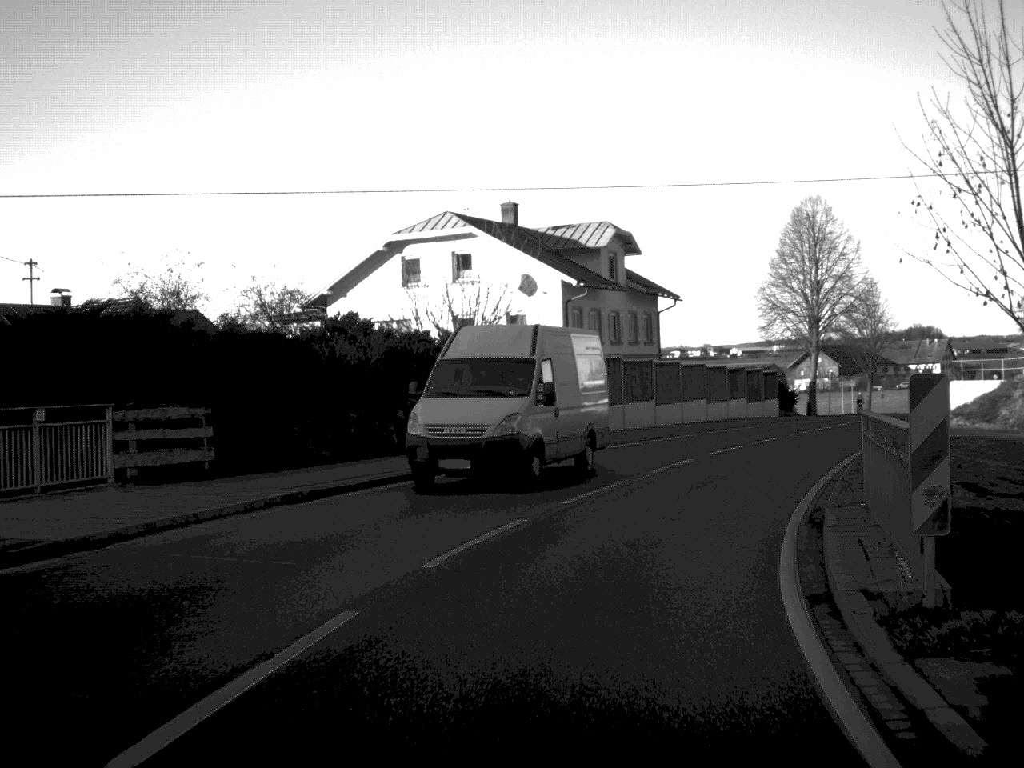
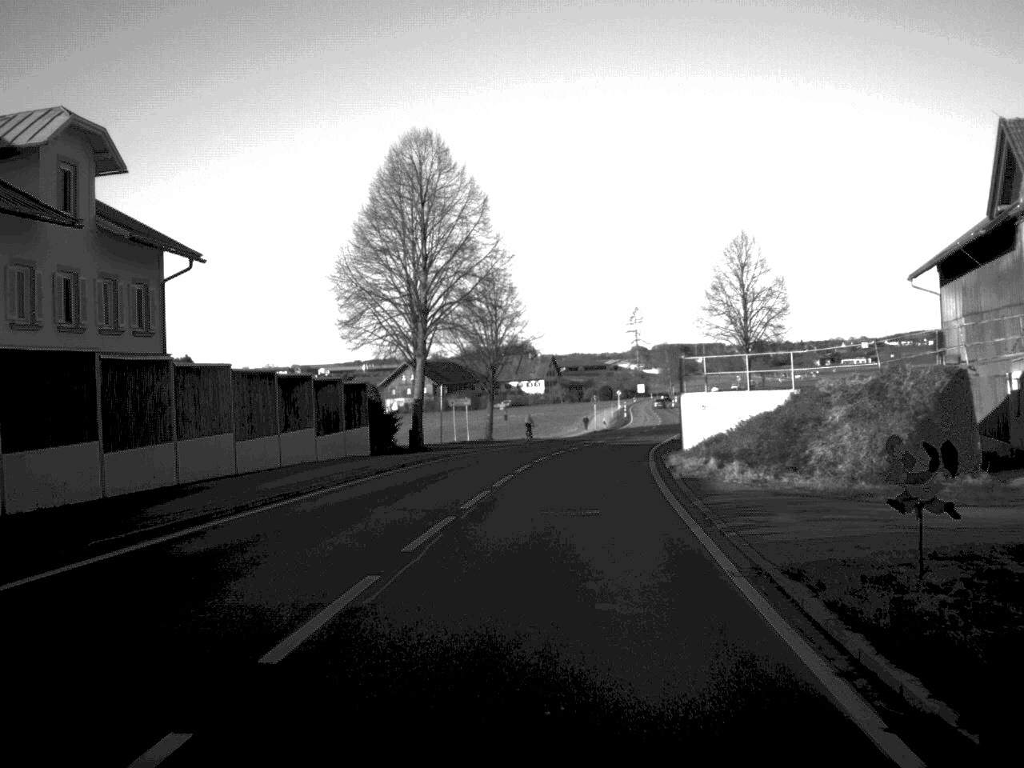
(+3.6, +23.3) m; +16°
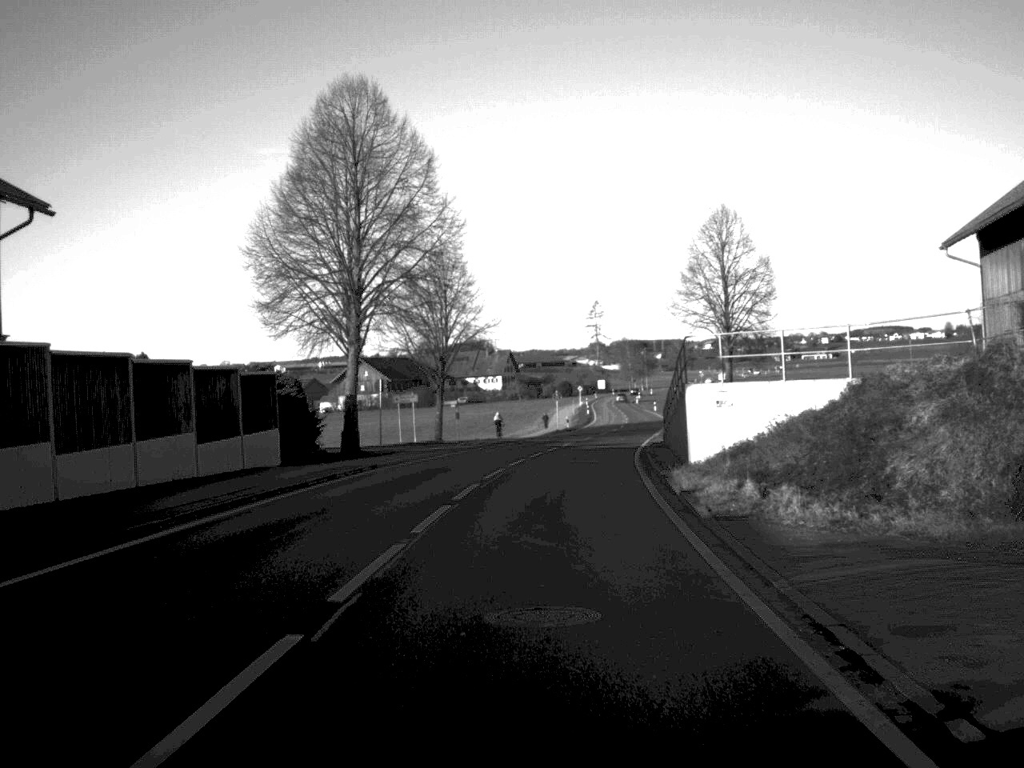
(+0.2, +9.3) m; +2°
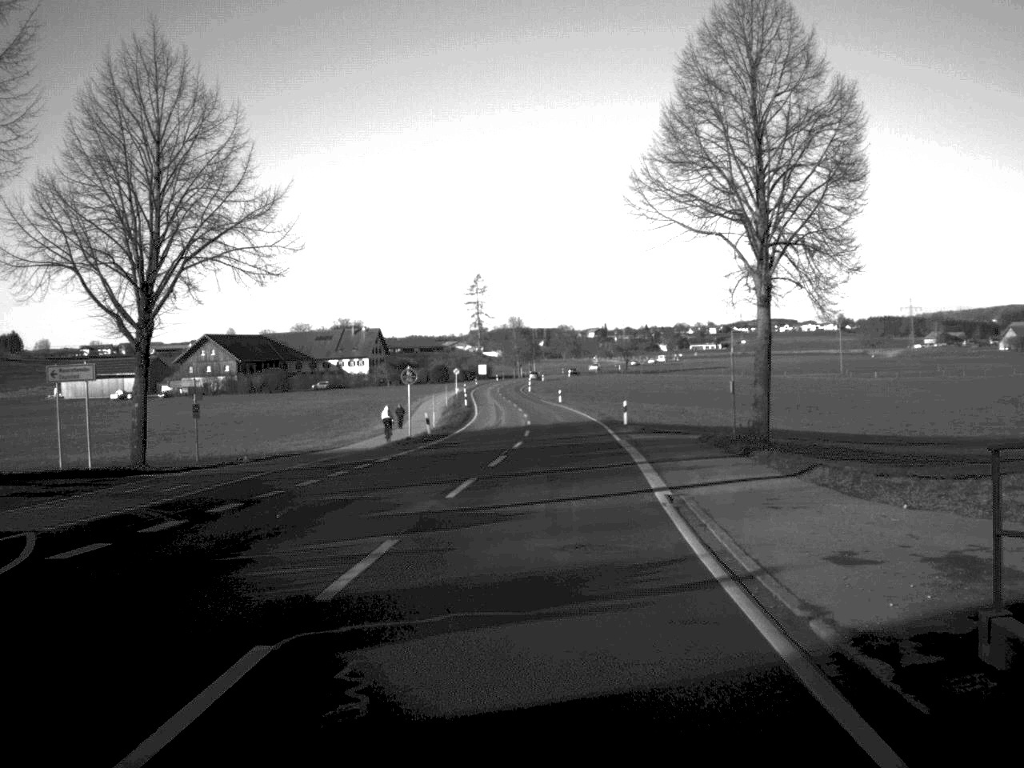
(+1.8, +40.1) m; +5°
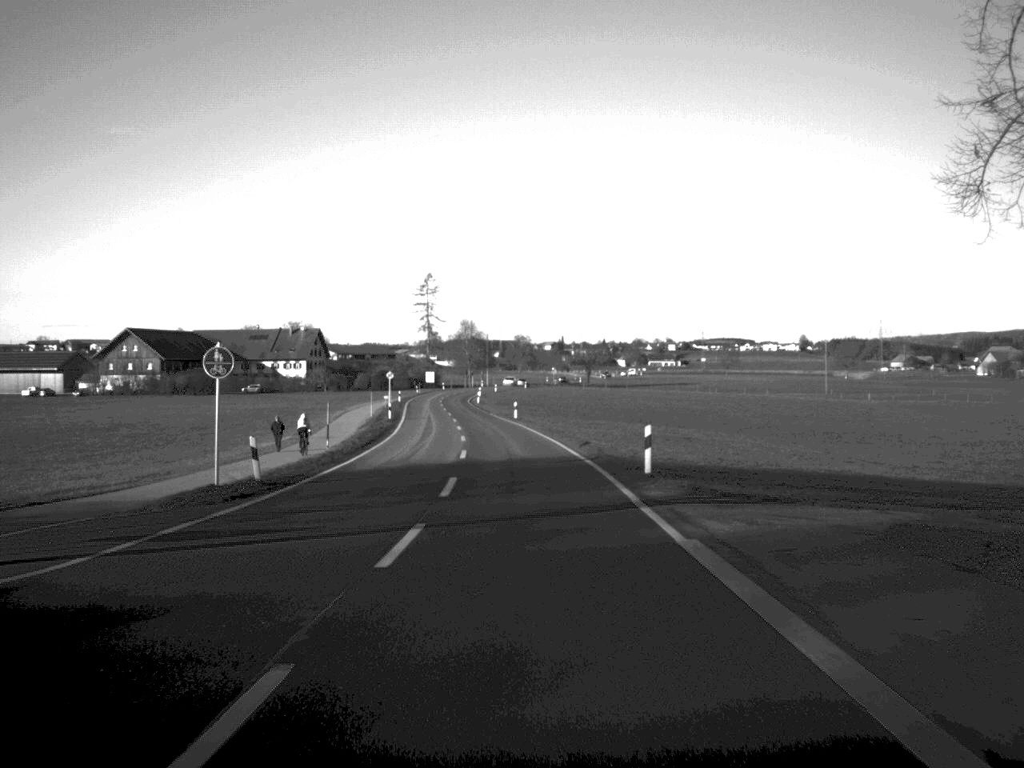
(+0.5, +24.8) m; +2°
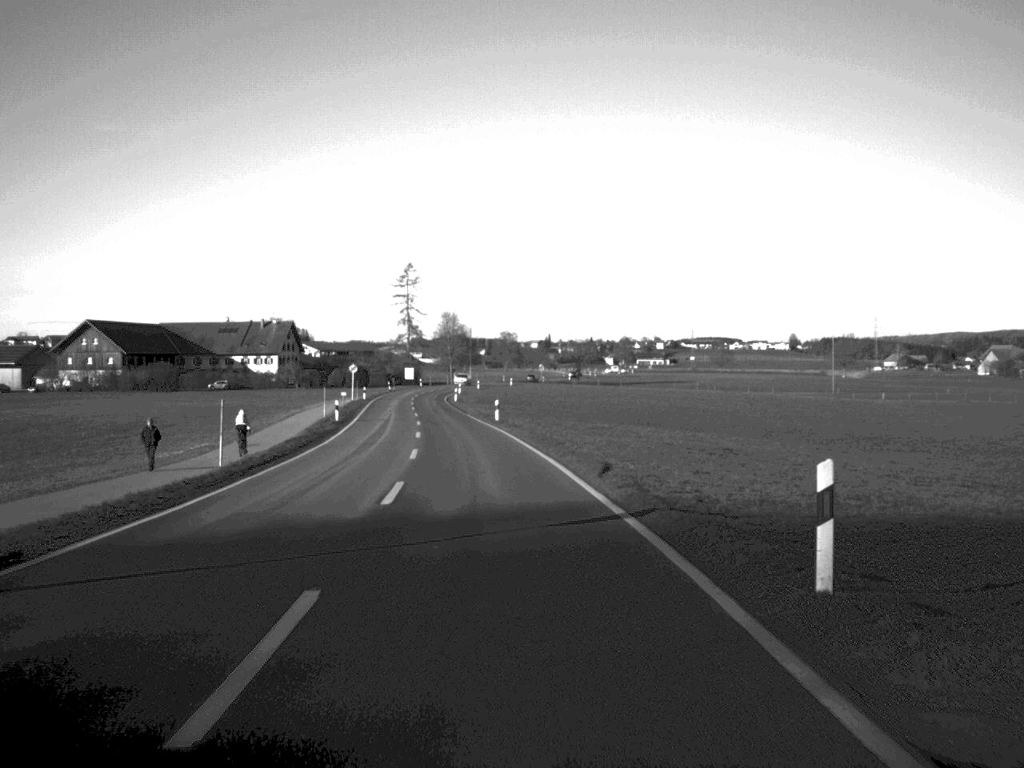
(+0.1, +15.8) m; +1°
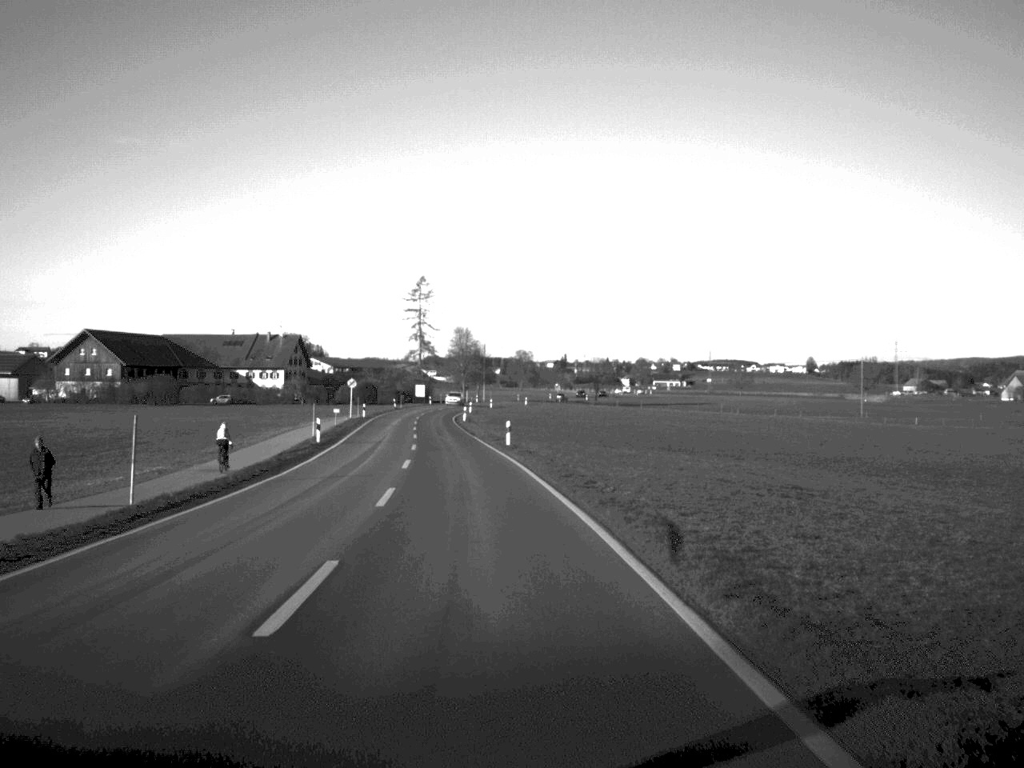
(0.0, +9.2) m; -1°
